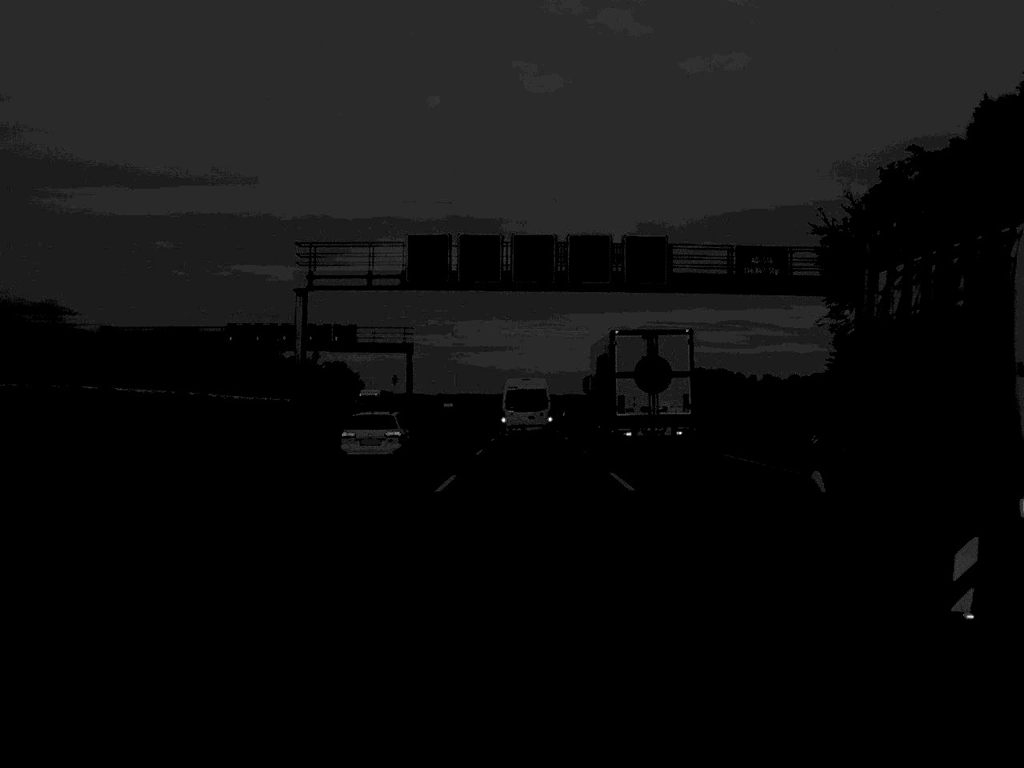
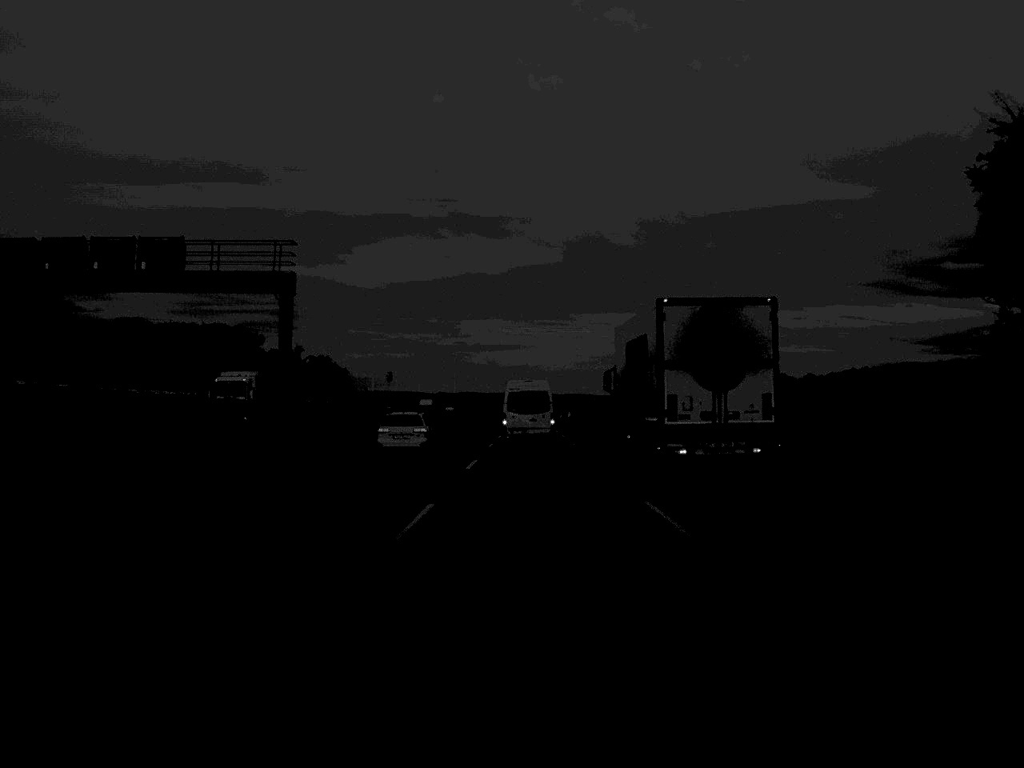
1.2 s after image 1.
(0.0, +43.0) m; 0°
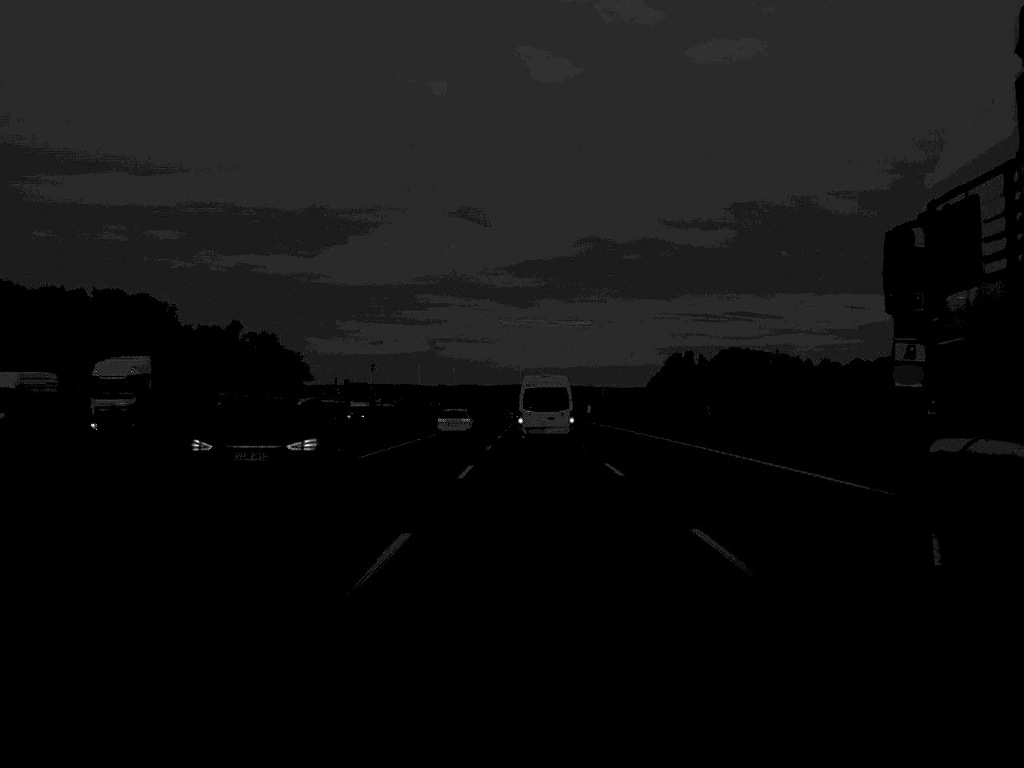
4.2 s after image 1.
(+0.2, +110.6) m; 0°
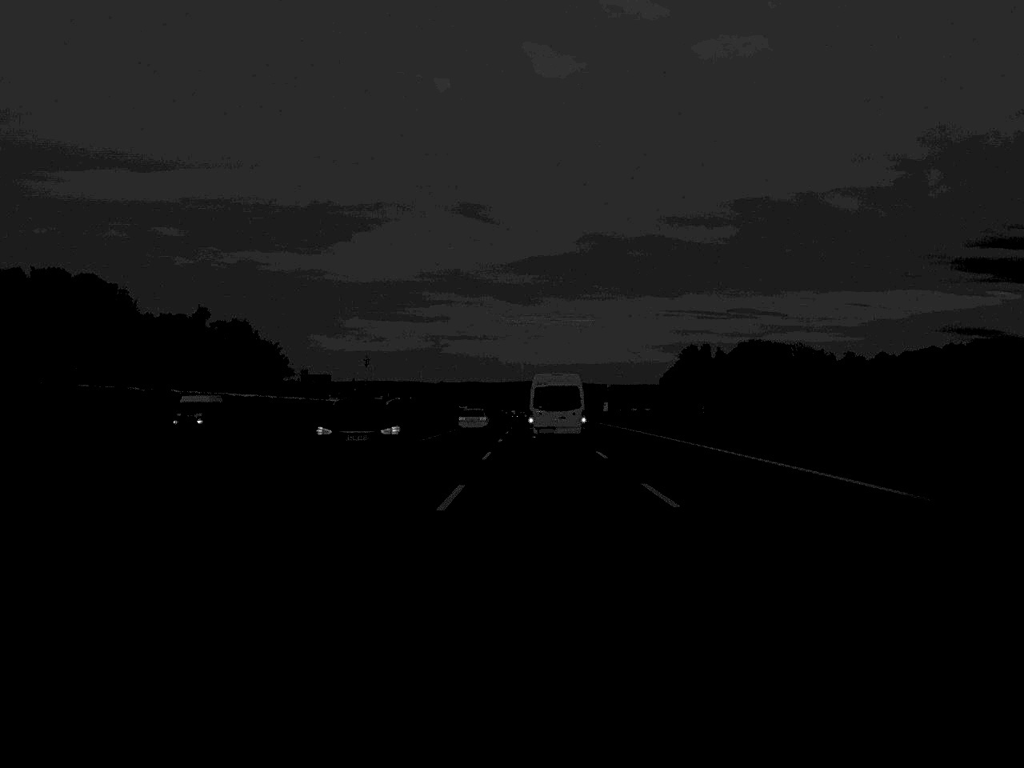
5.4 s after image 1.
(0.0, +43.4) m; 0°
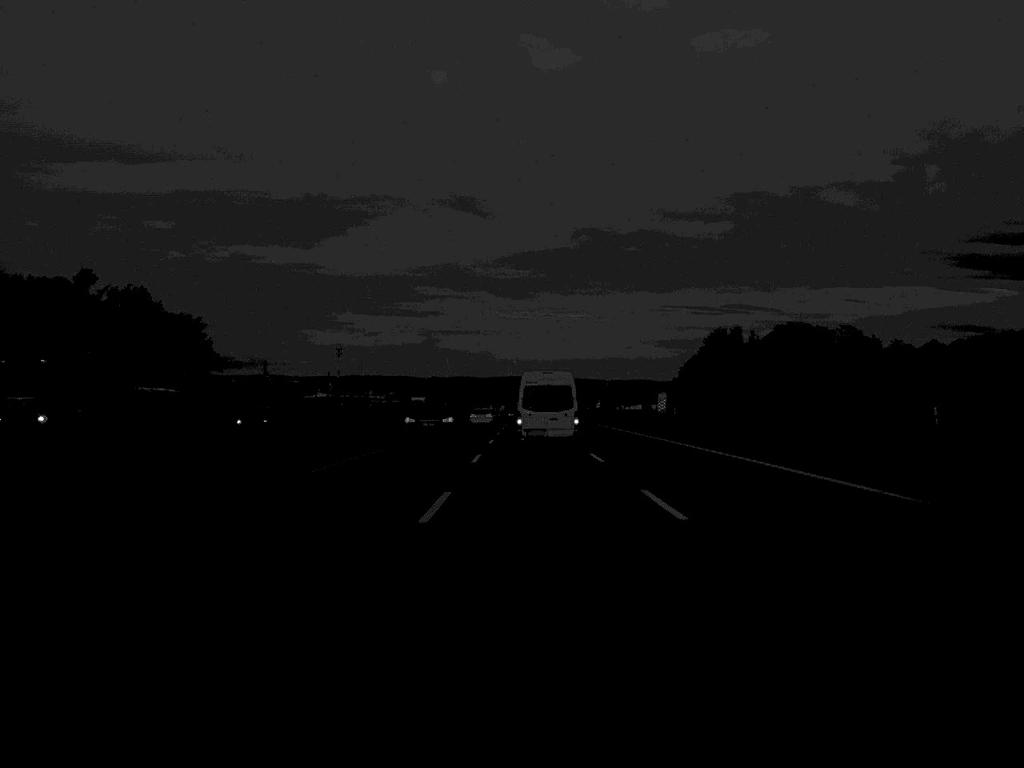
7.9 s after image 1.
(+0.4, +89.6) m; 0°
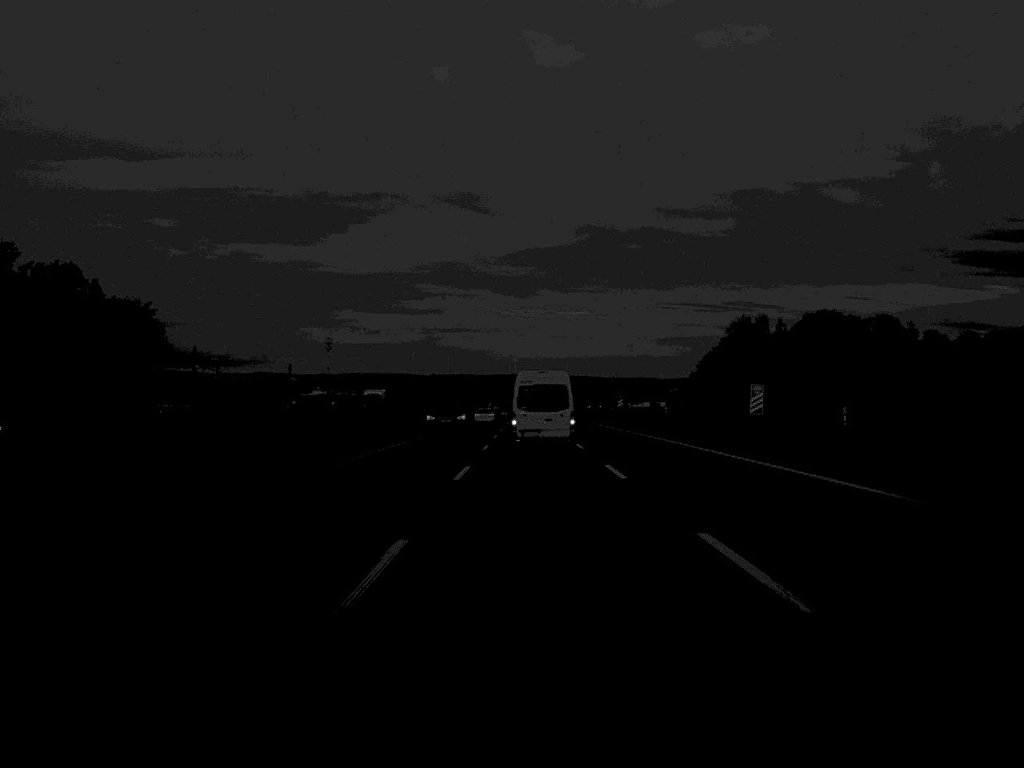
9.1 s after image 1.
(0.0, +43.1) m; 0°
